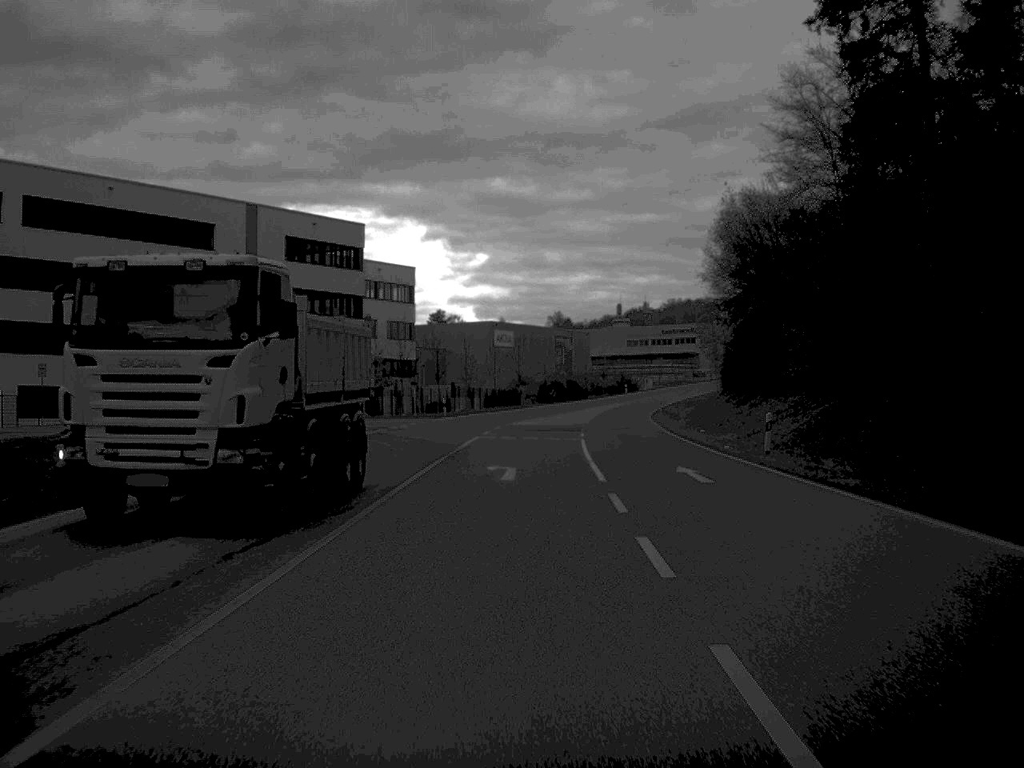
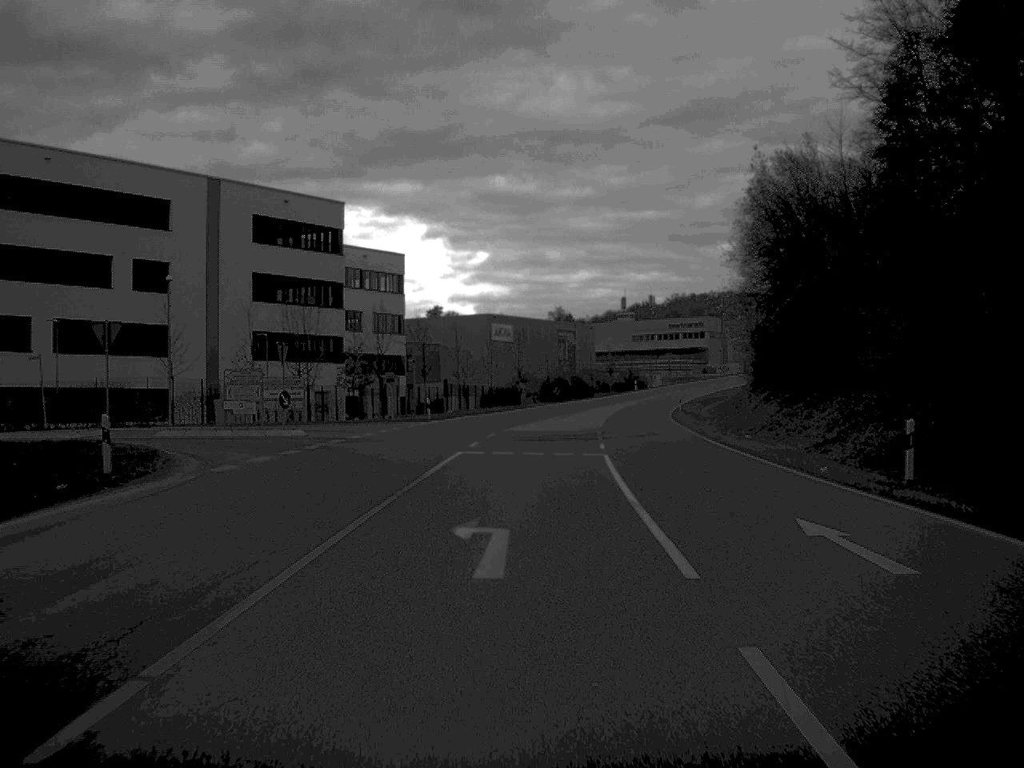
(0.0, +11.6) m; 0°
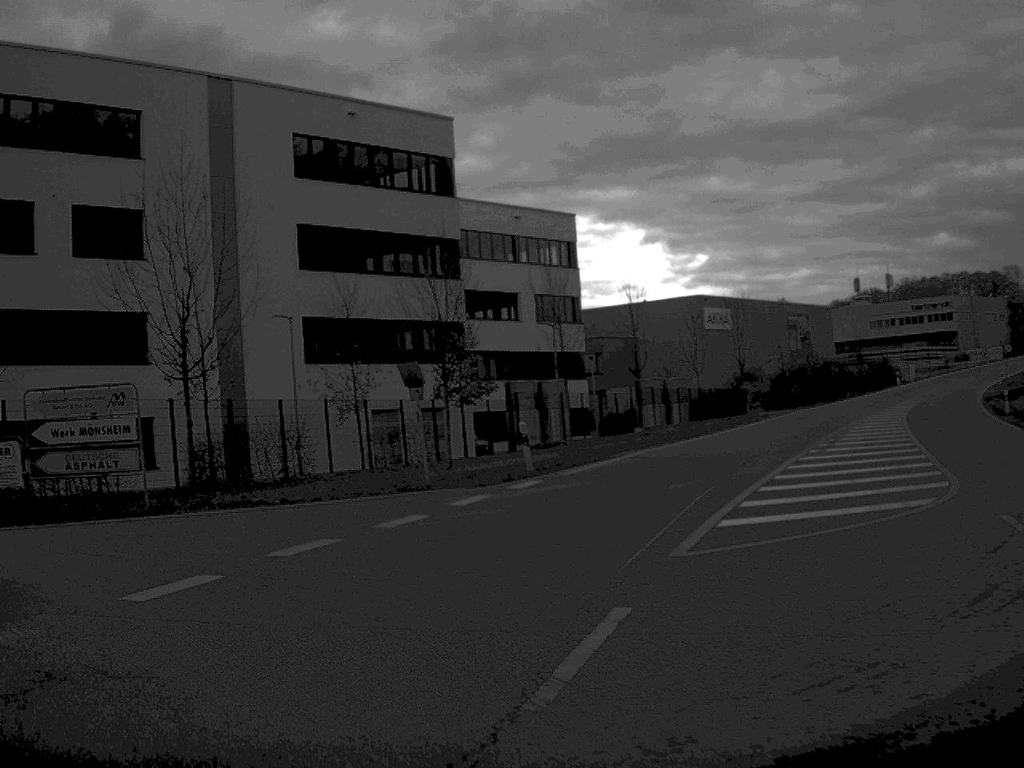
(0.0, +34.4) m; -12°
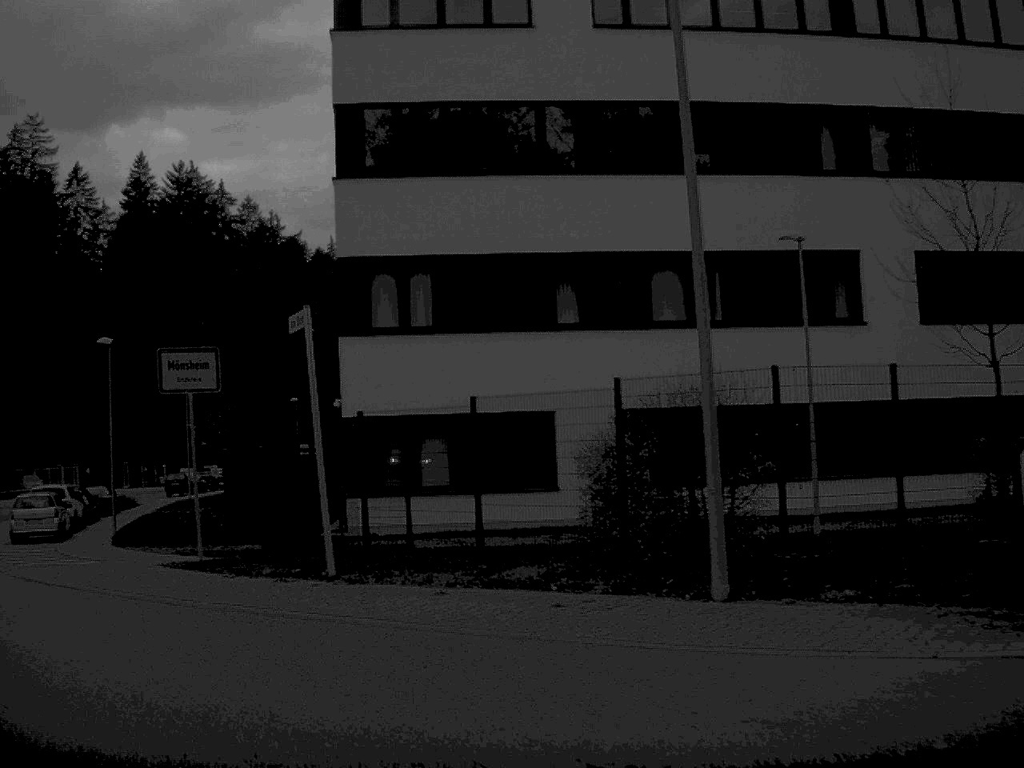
(-3.8, +9.5) m; -45°
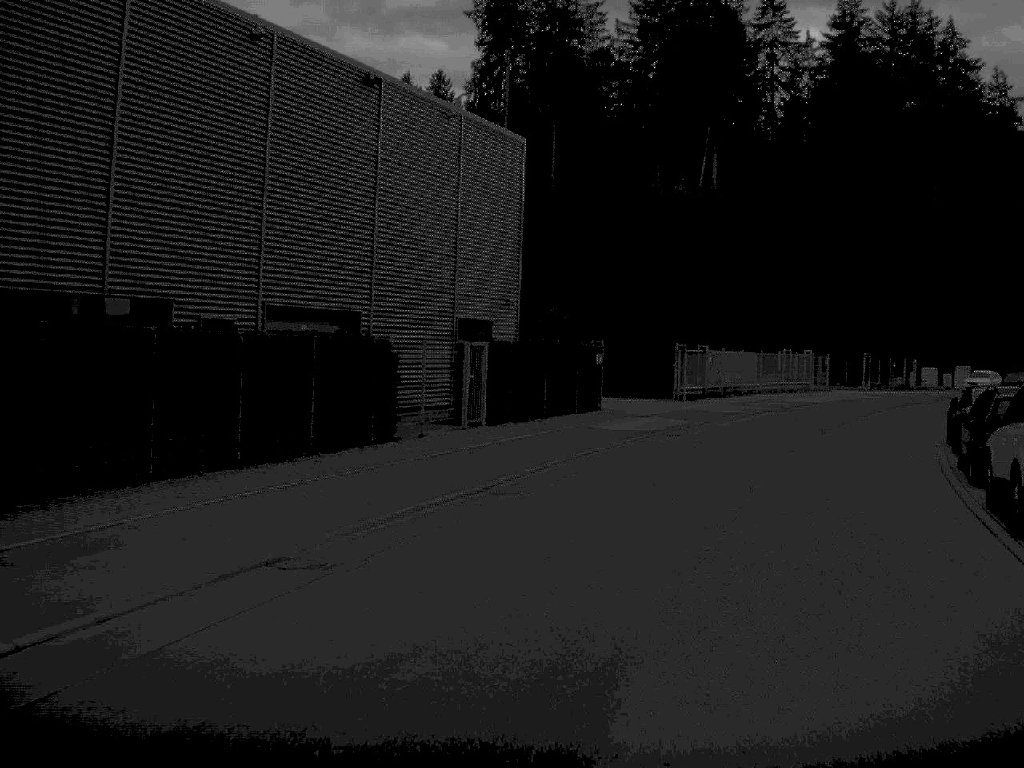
(-14.1, +28.2) m; -26°
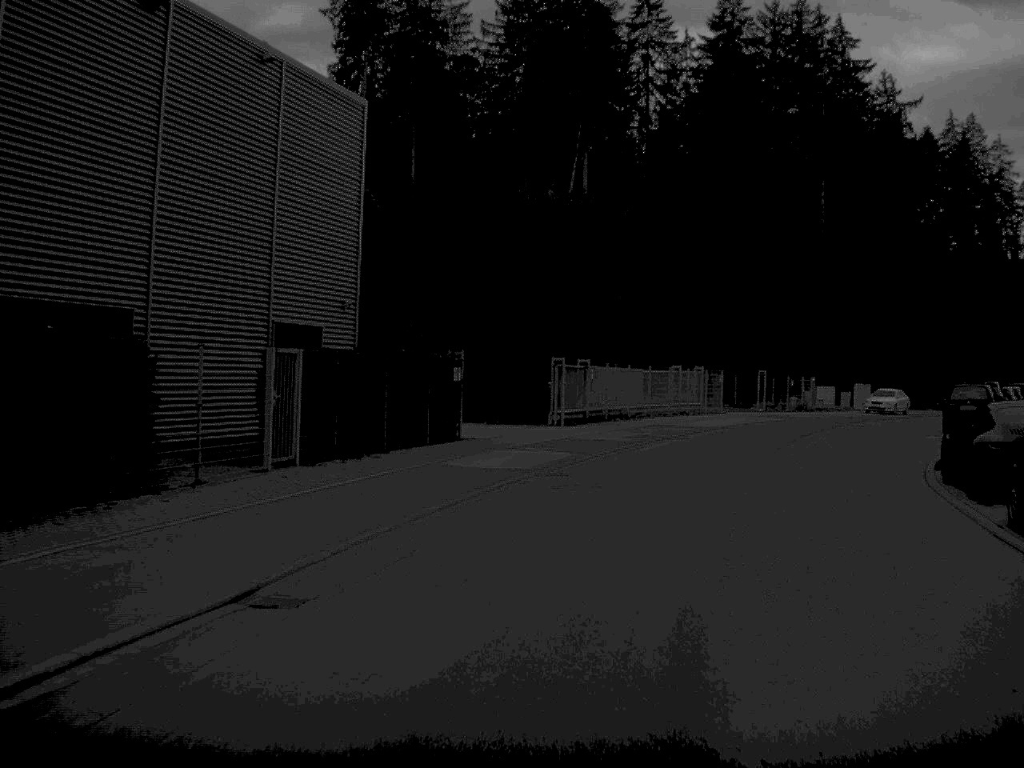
(+0.4, +7.7) m; +6°
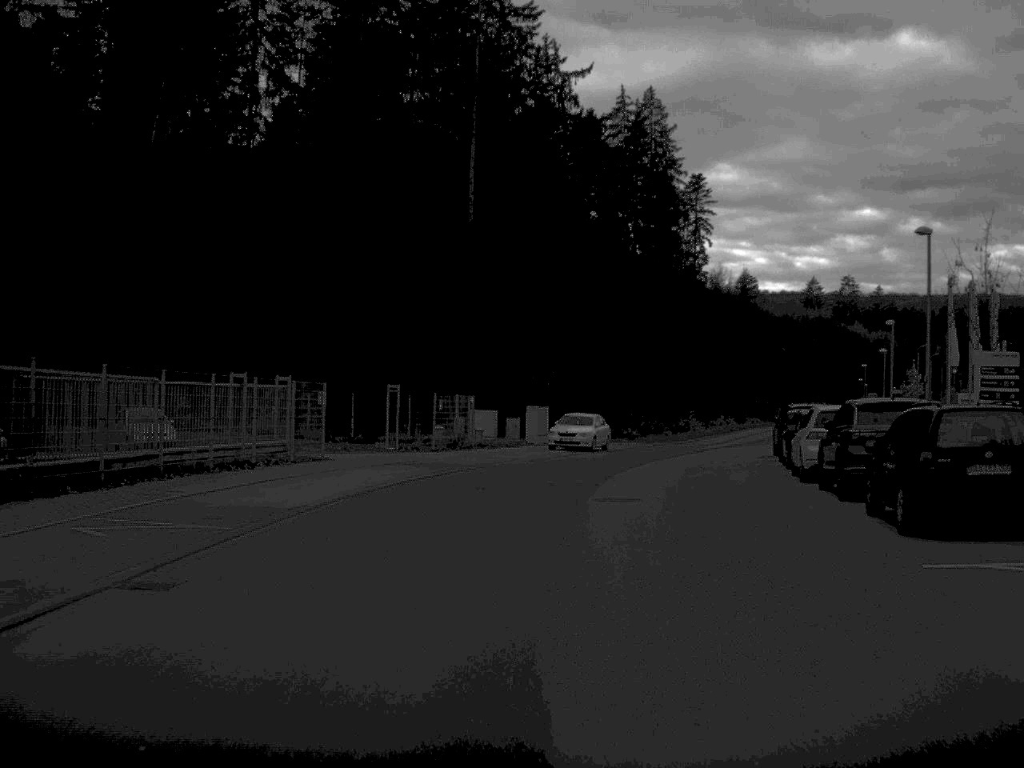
(+3.8, +24.2) m; +17°
